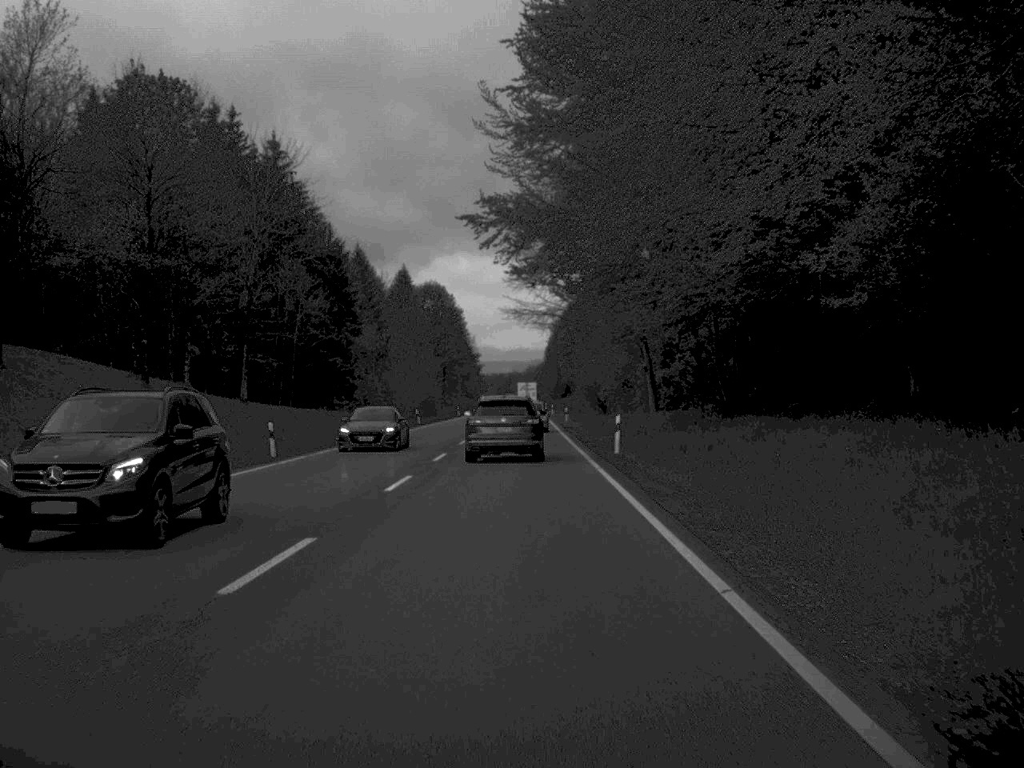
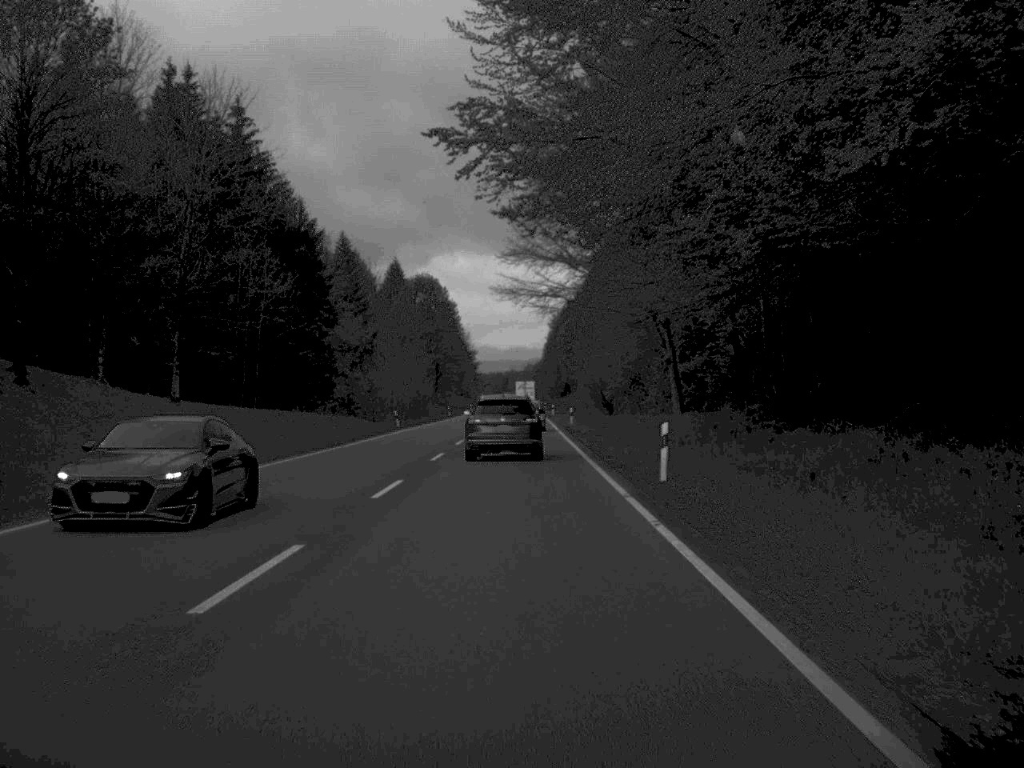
(0.0, +12.7) m; 0°
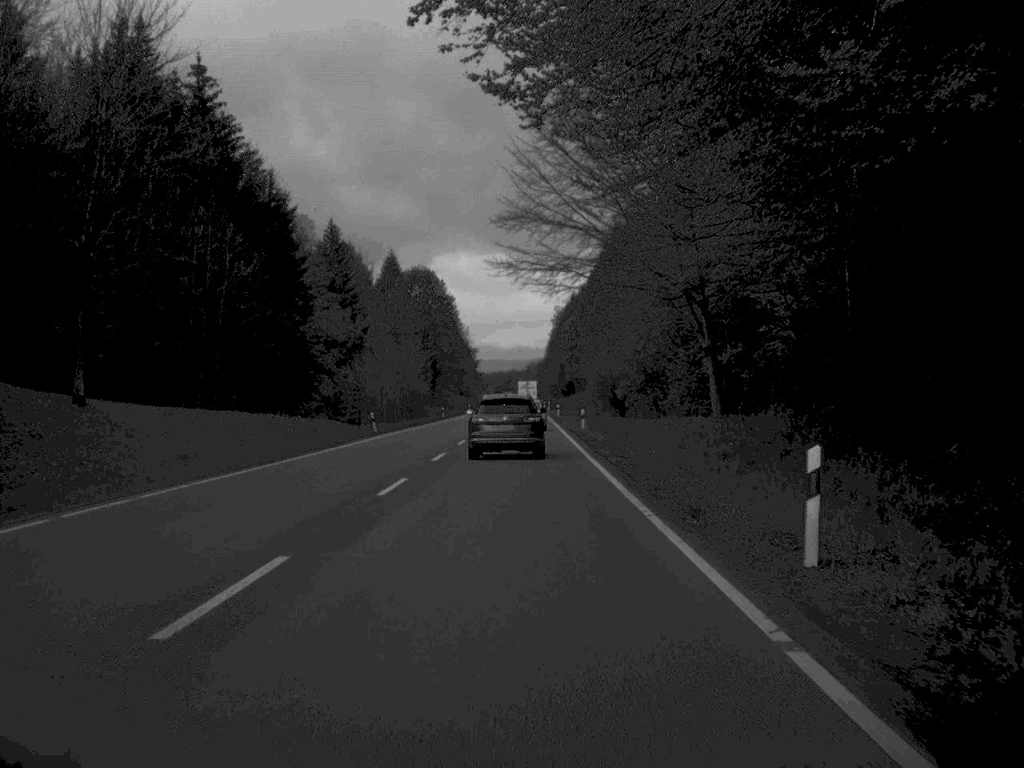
(0.0, +12.1) m; 0°
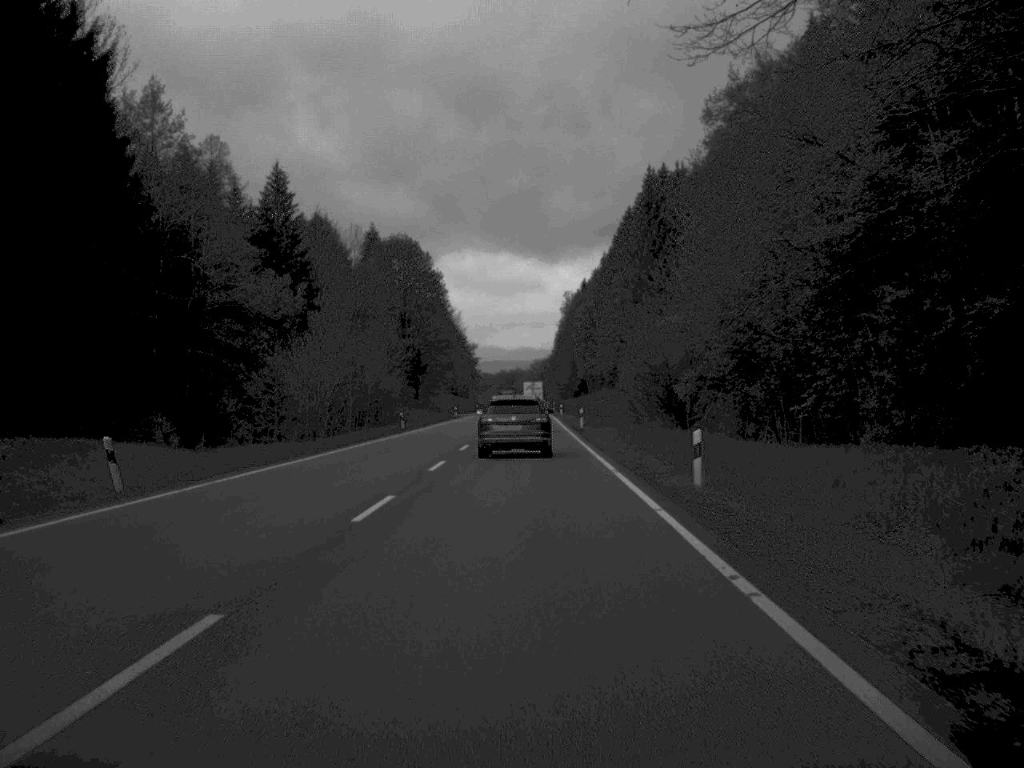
(-0.1, +39.4) m; 0°
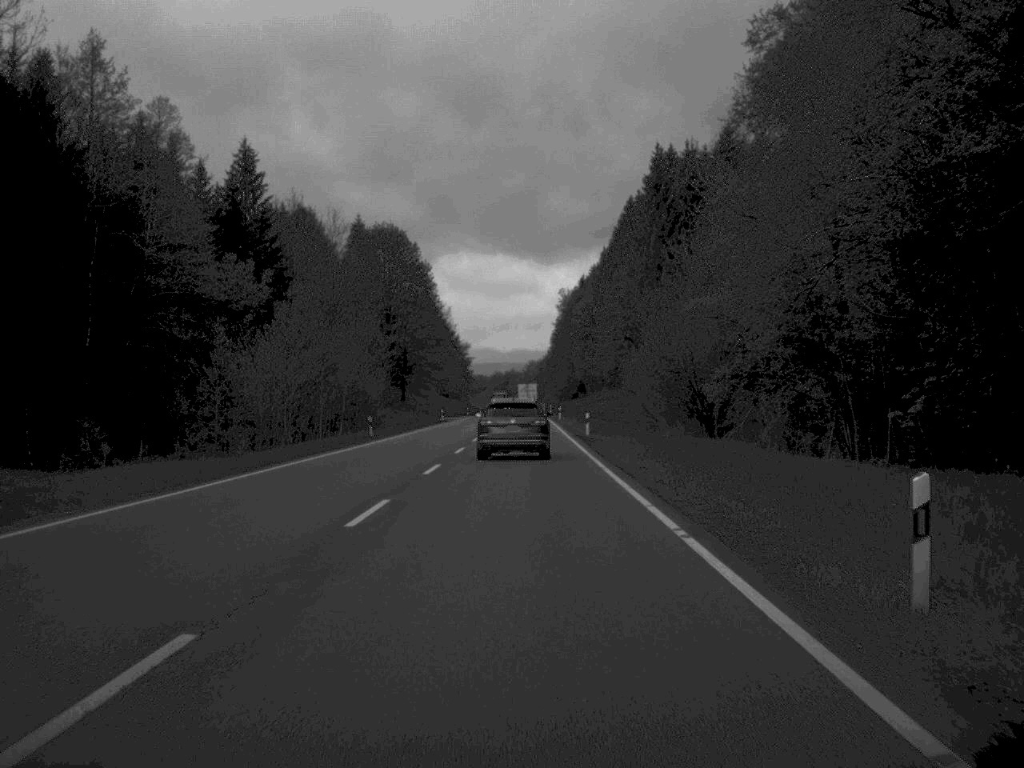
(0.0, +12.3) m; 0°
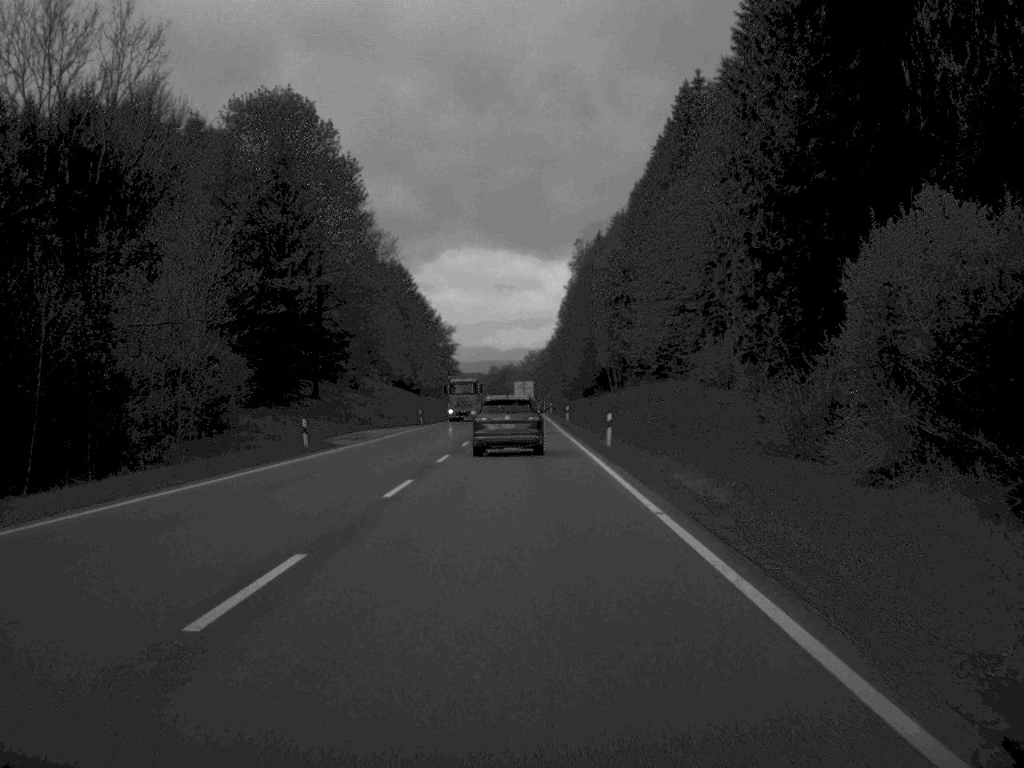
(0.0, +66.2) m; 0°
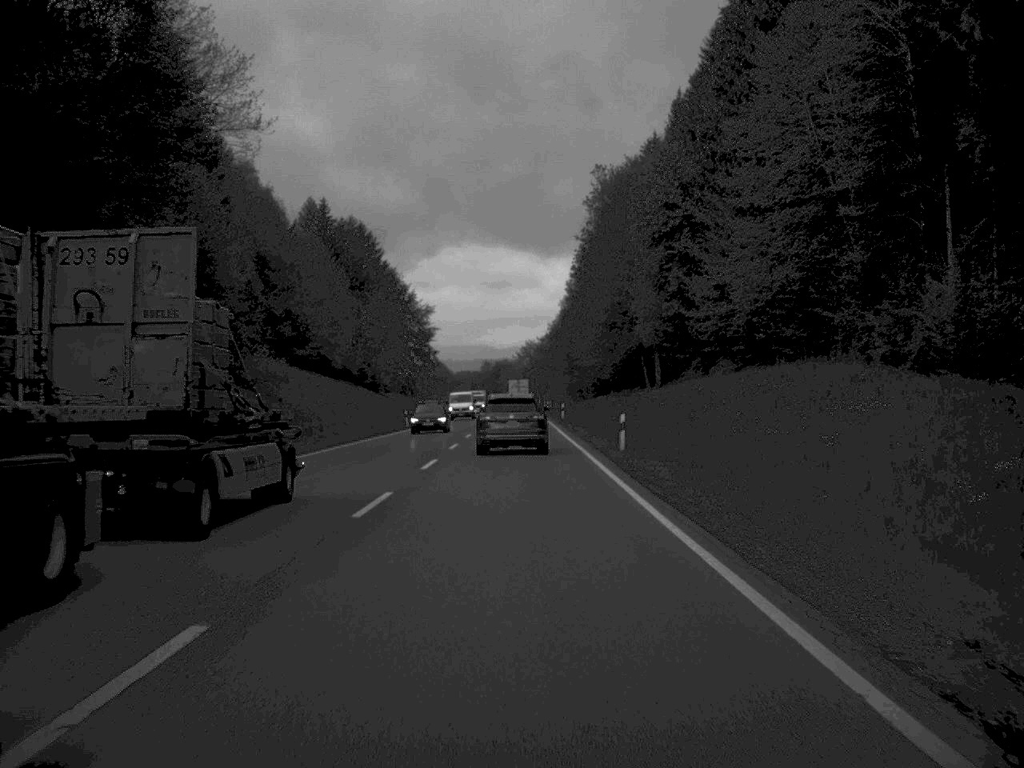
(-0.1, +50.9) m; 0°
